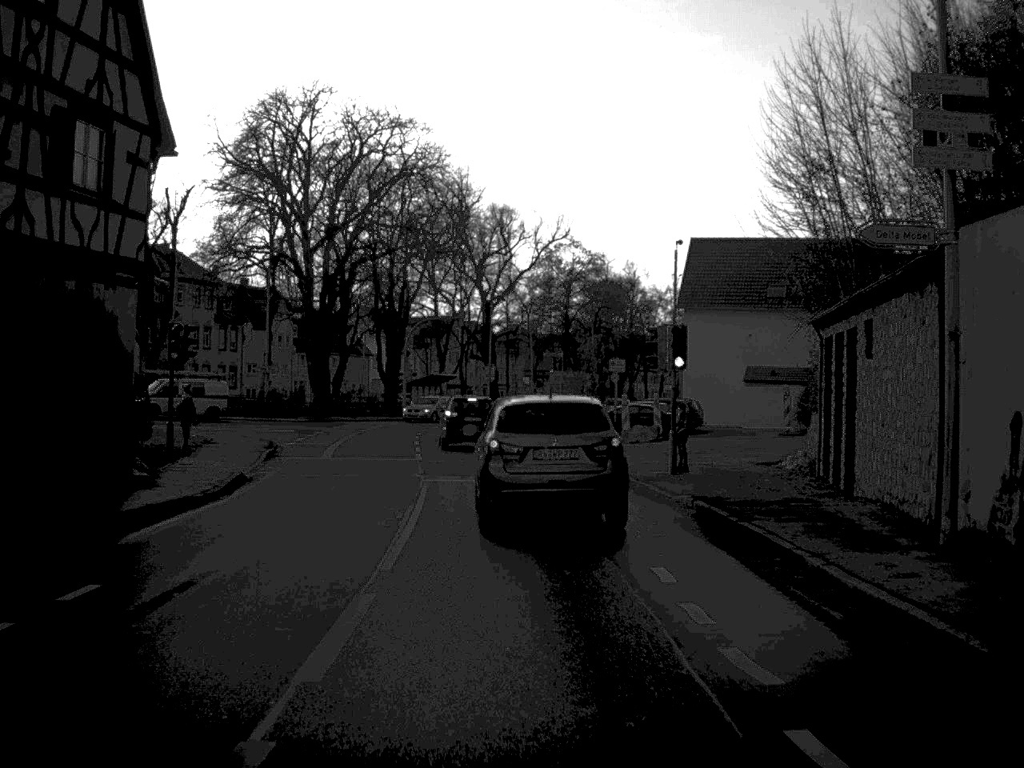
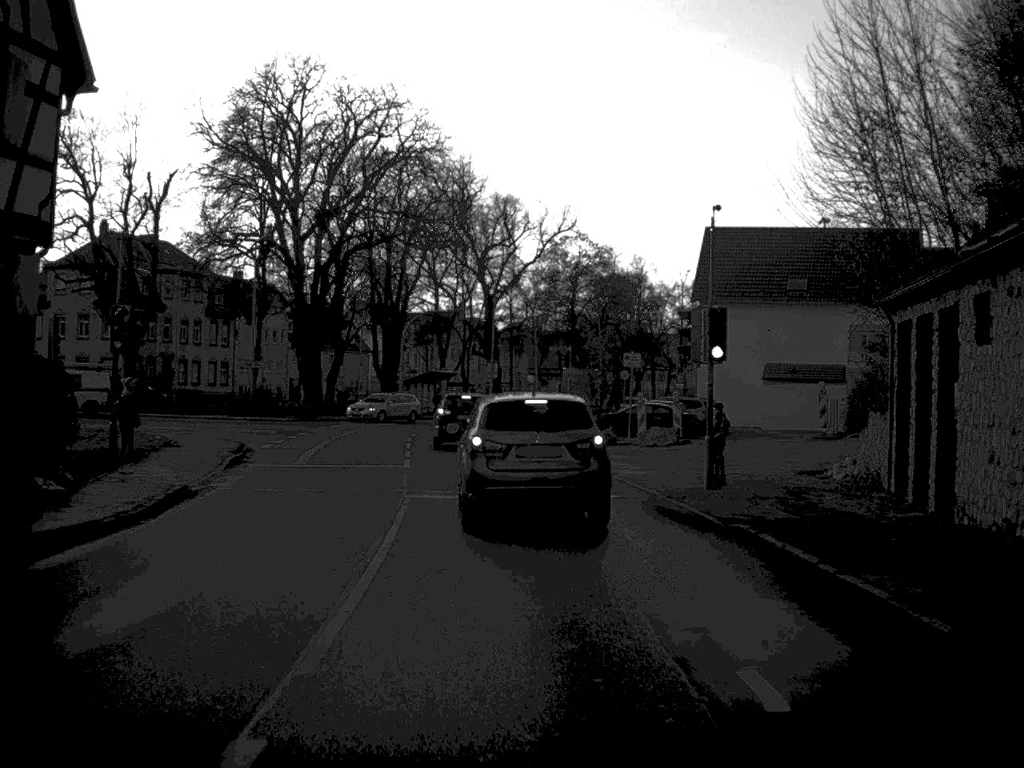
(0.0, +4.6) m; 0°
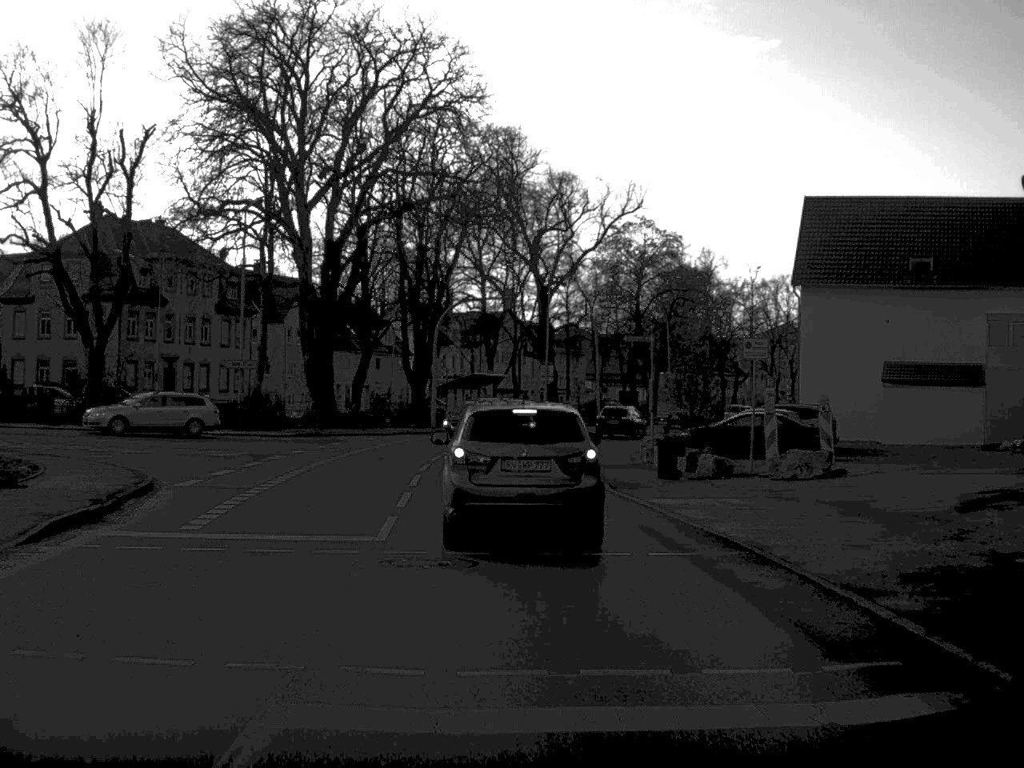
(-0.2, +13.7) m; -3°
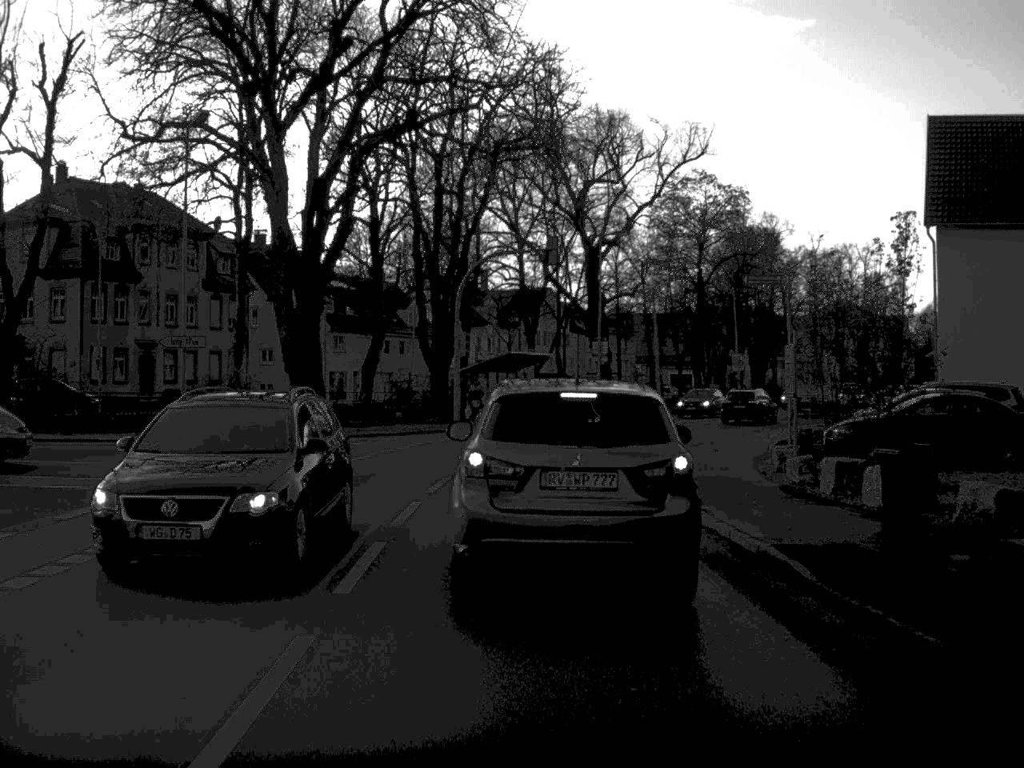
(-0.4, +14.1) m; -2°
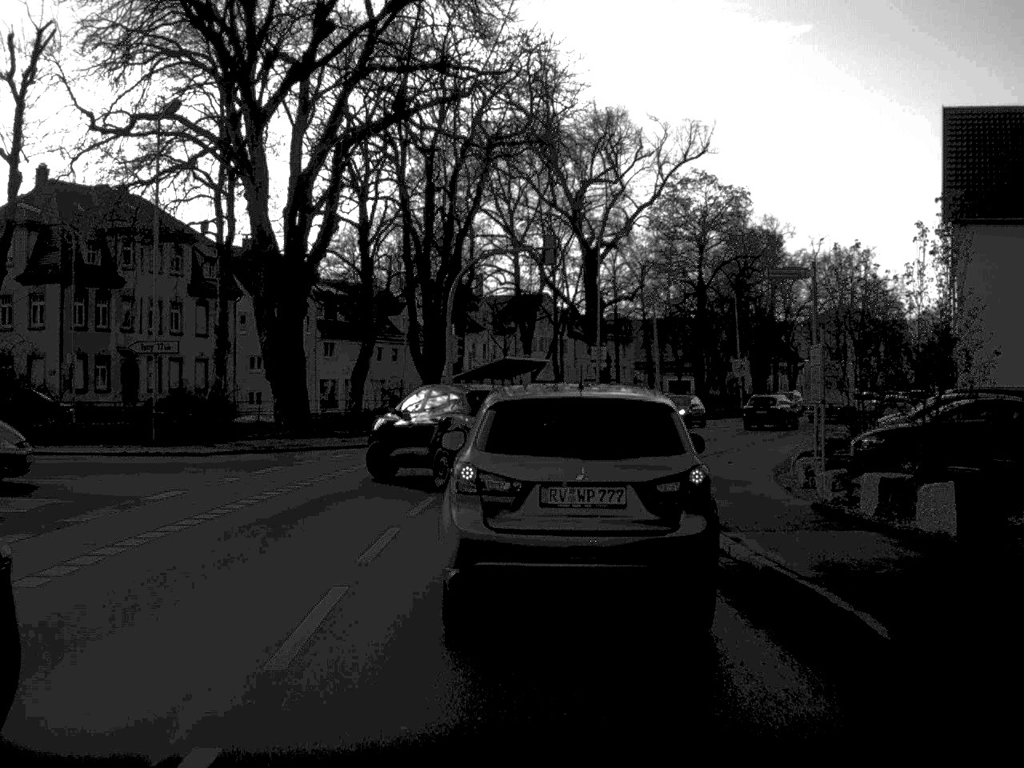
(0.0, +2.4) m; 0°
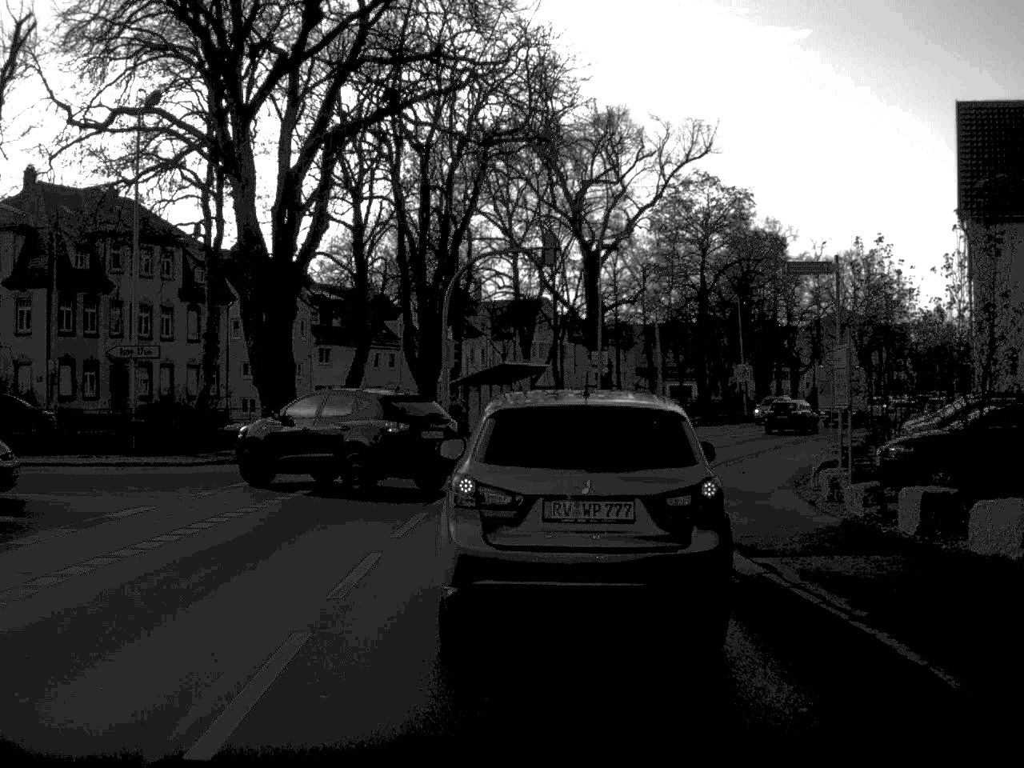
(0.0, +1.7) m; 0°
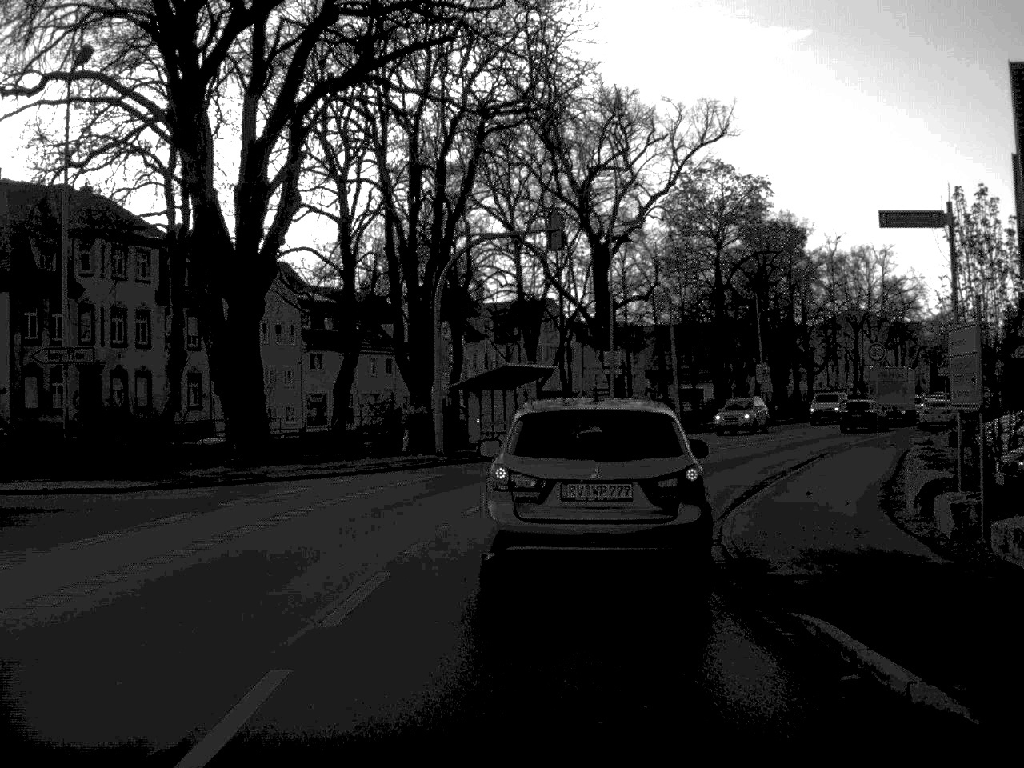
(0.0, +5.3) m; 0°
